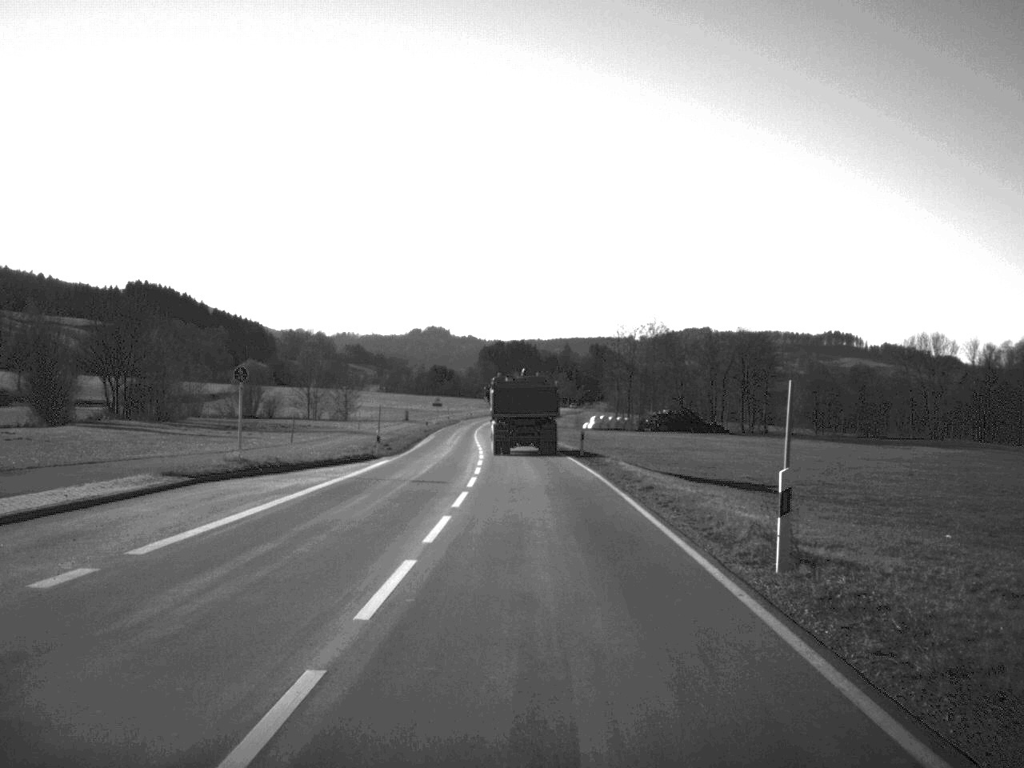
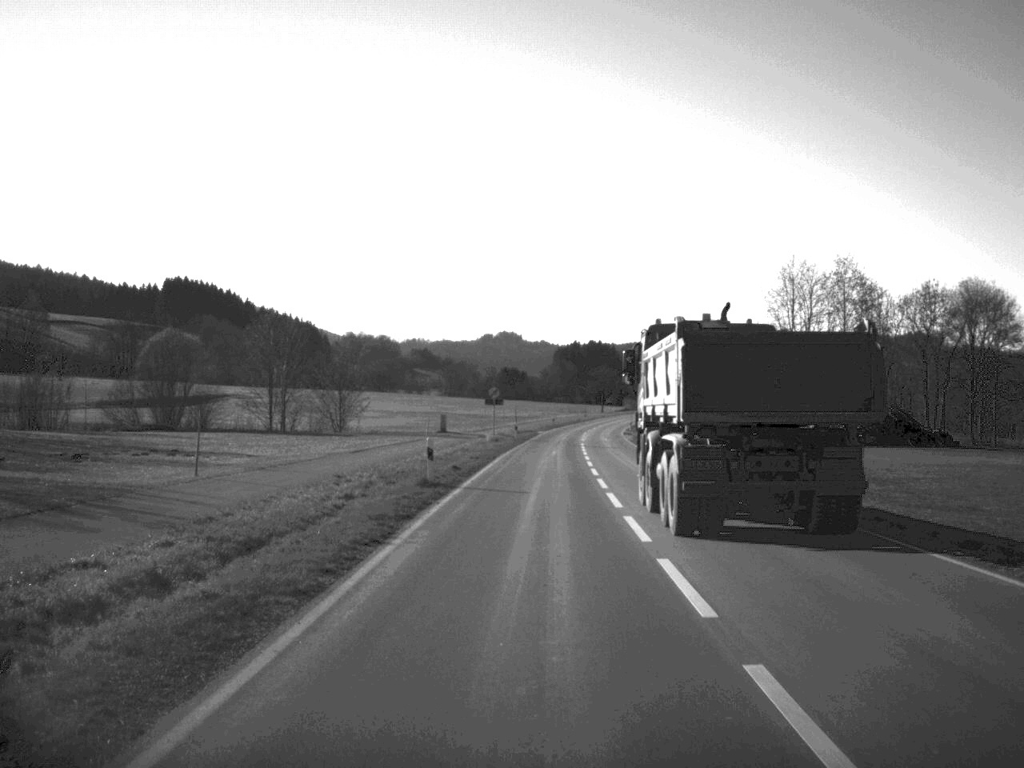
(-3.8, +72.0) m; -3°
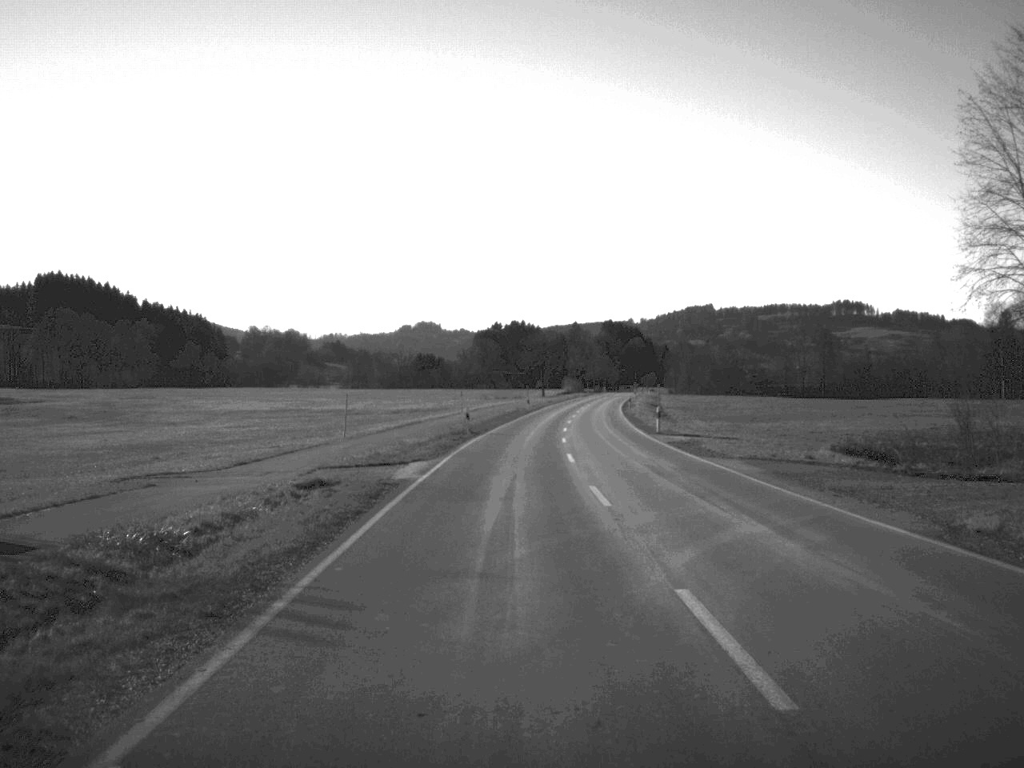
(+2.0, +75.4) m; +3°
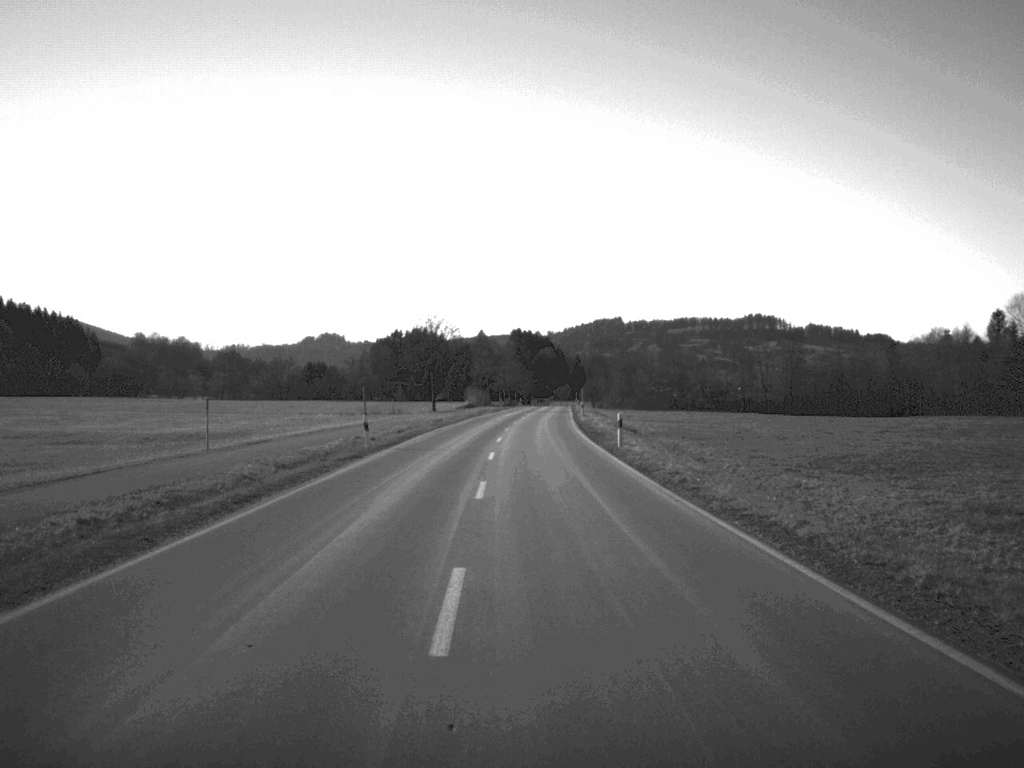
(+2.2, +58.2) m; +4°
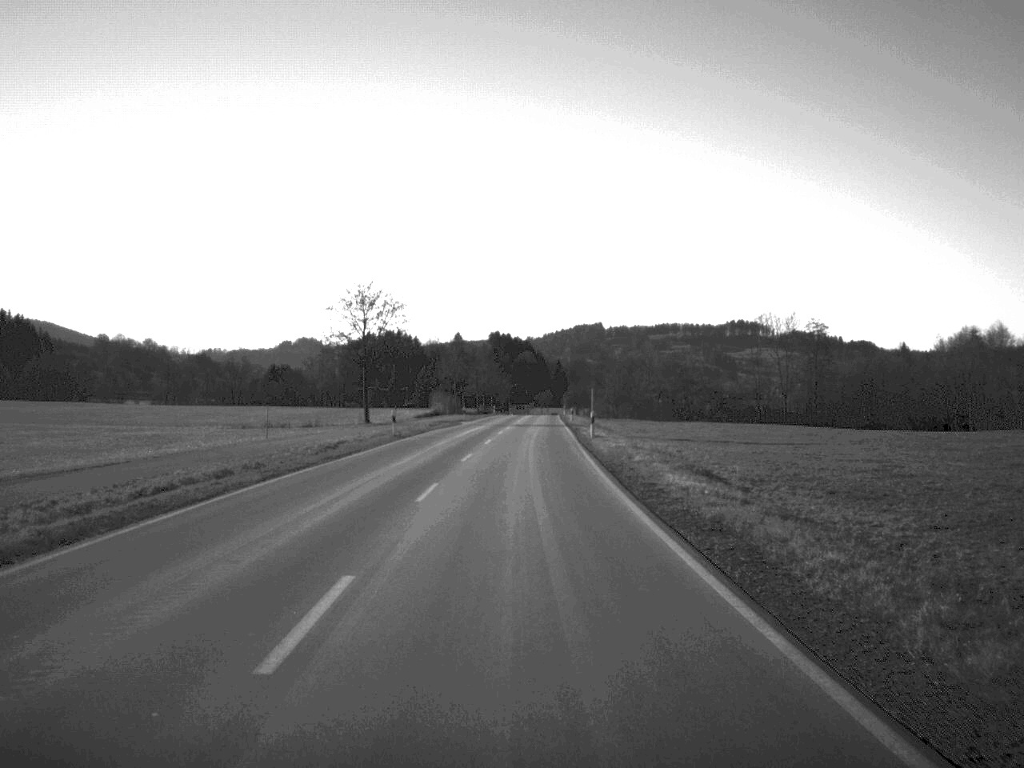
(+0.4, +36.3) m; +1°
